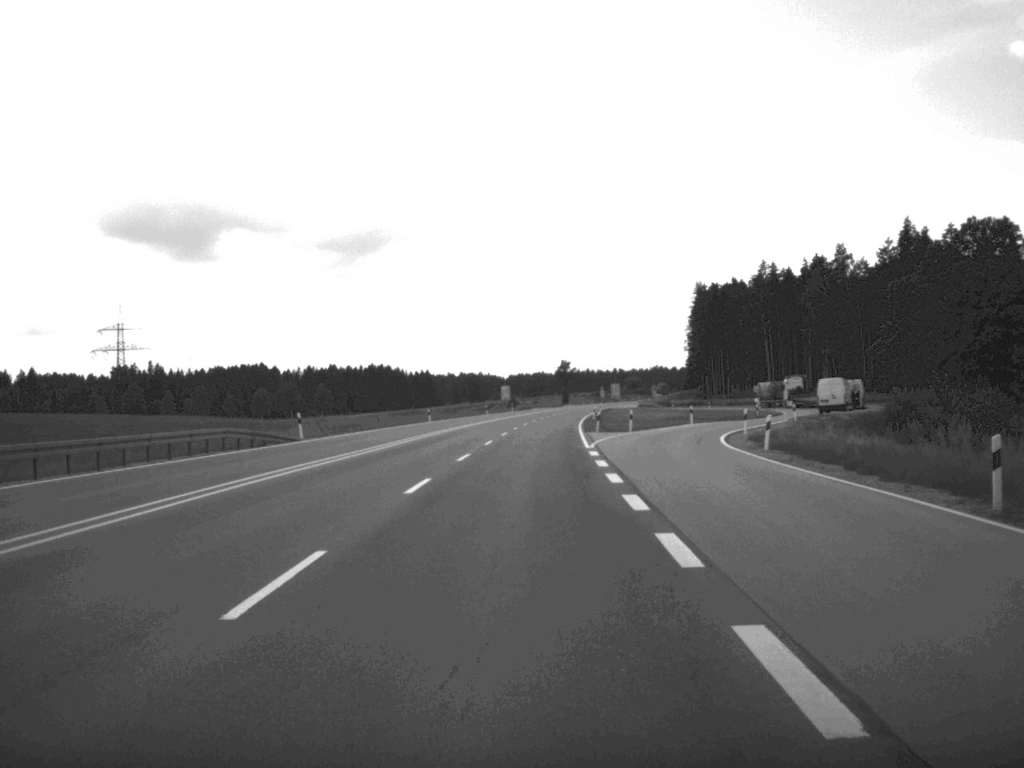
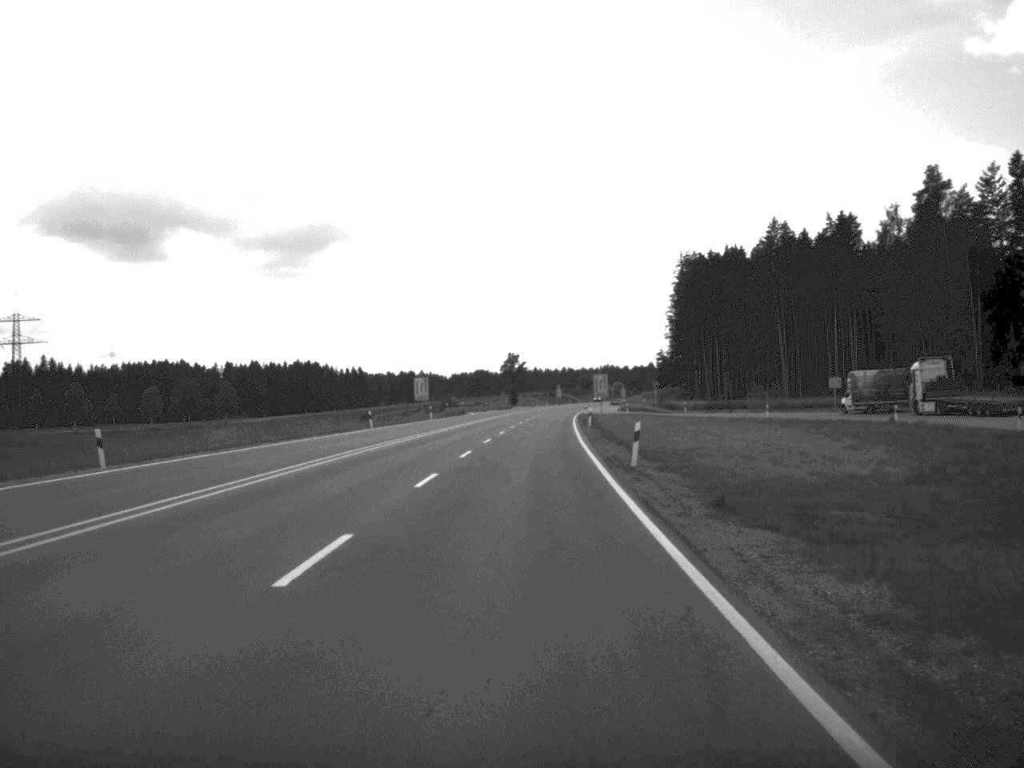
(+1.3, +69.6) m; +2°
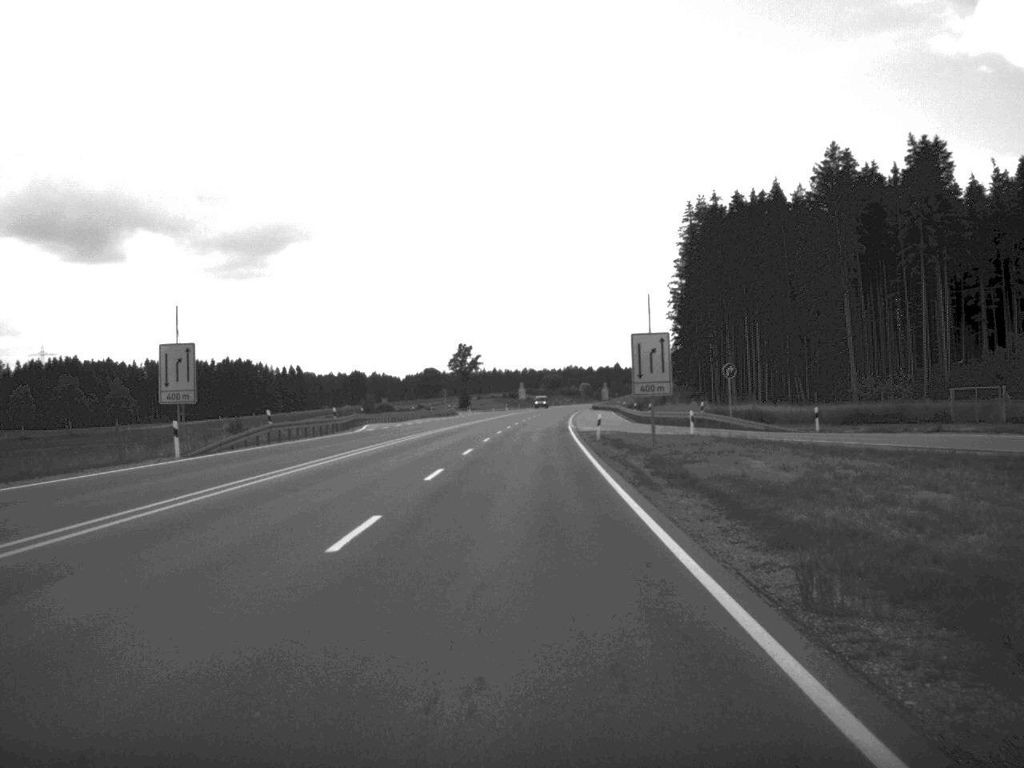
(+1.0, +69.3) m; +2°
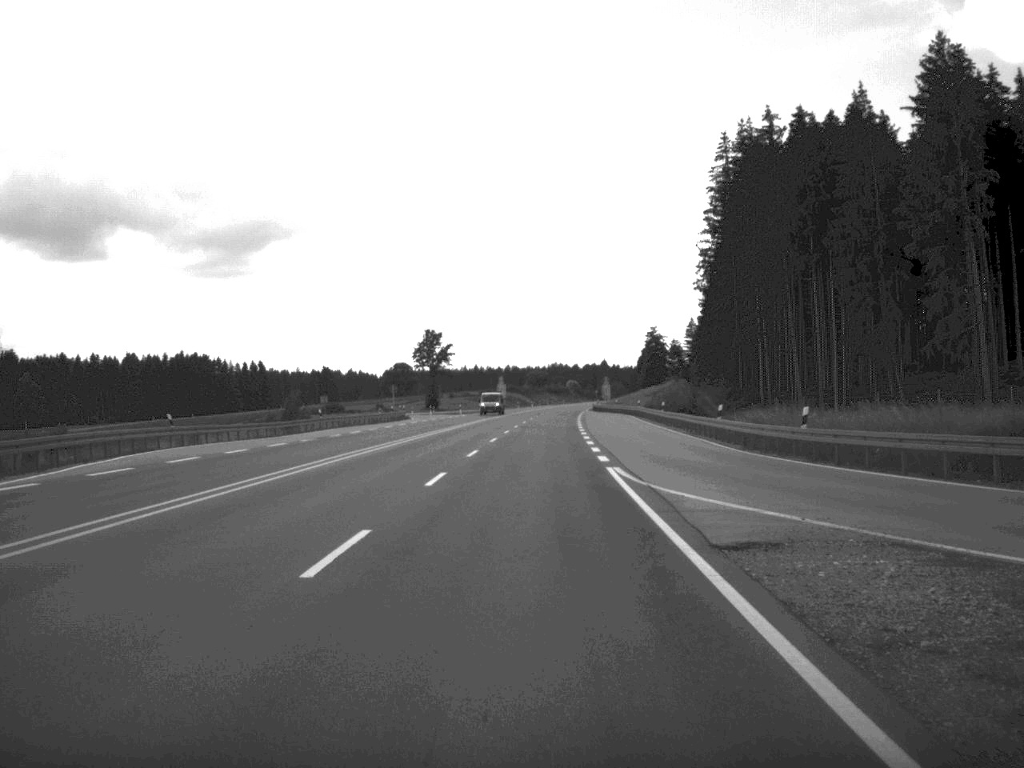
(+0.3, +49.4) m; +1°
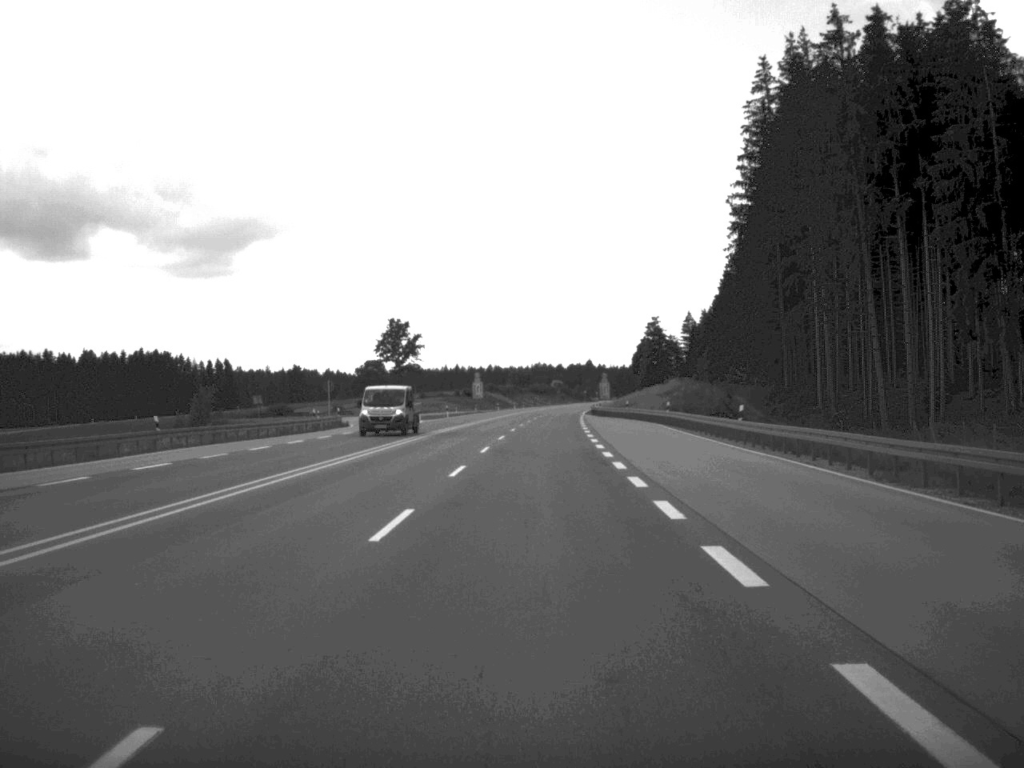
(+0.1, +32.9) m; +1°
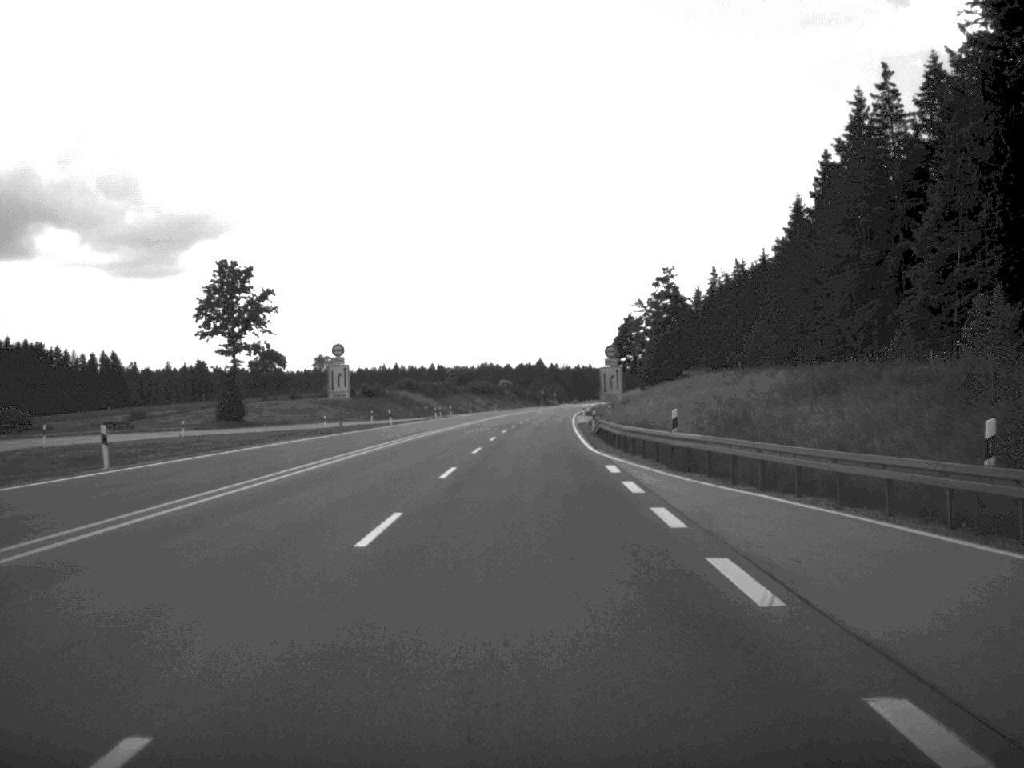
(+1.6, +83.6) m; +2°
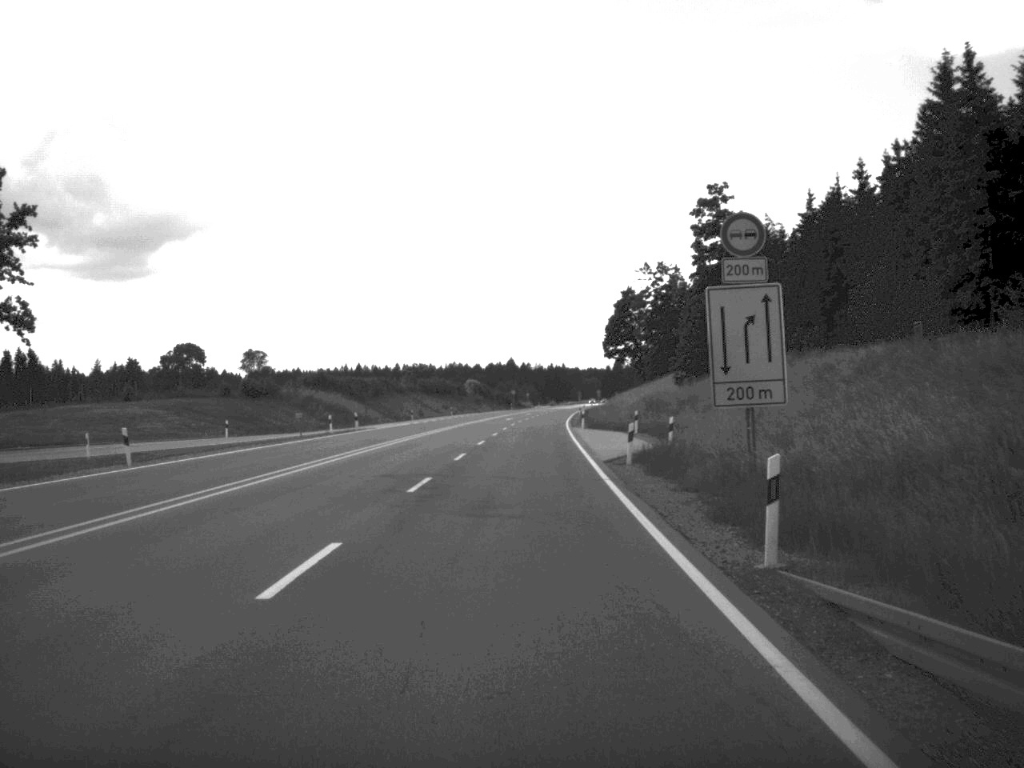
(+0.6, +51.3) m; +1°
